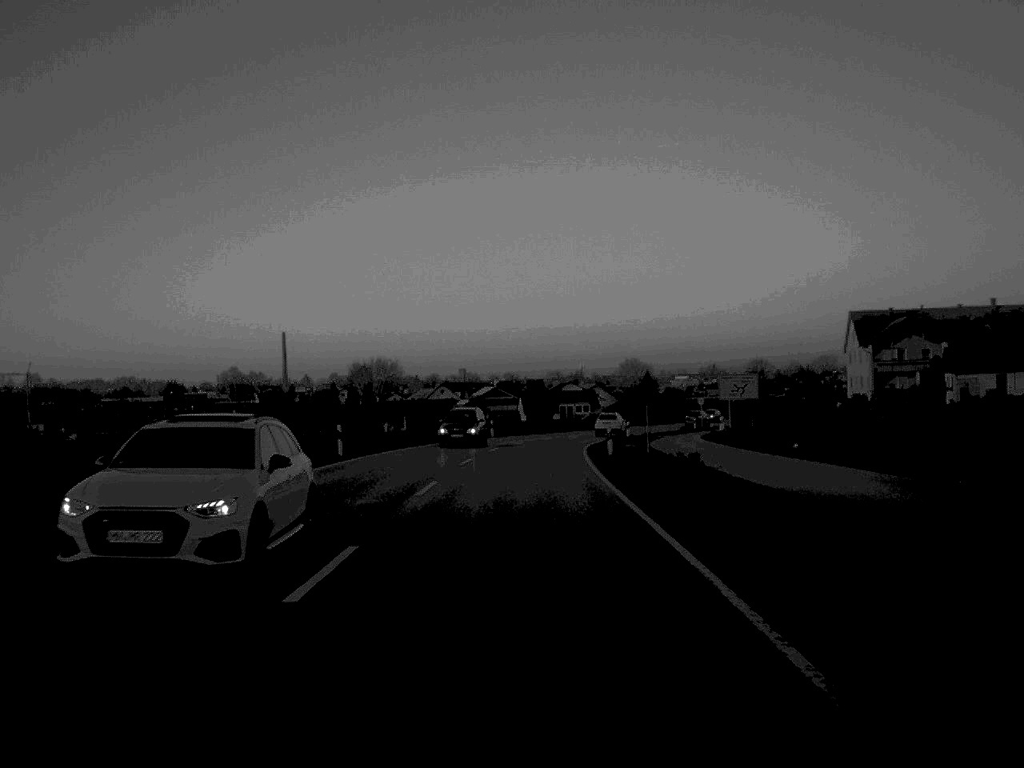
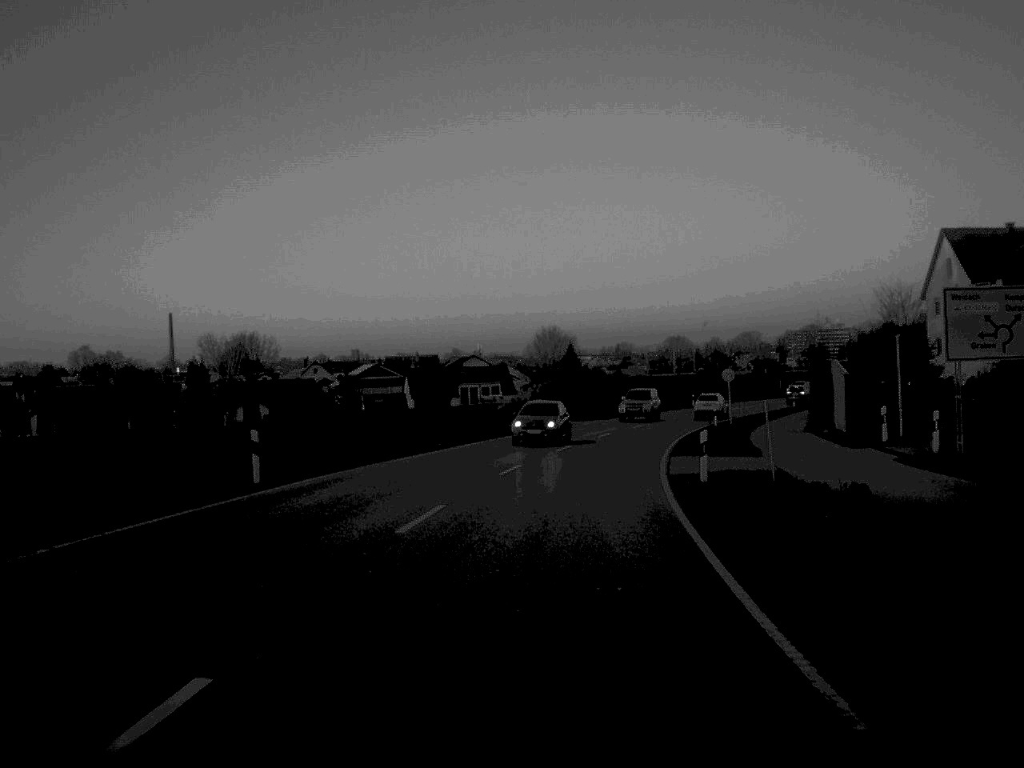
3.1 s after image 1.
(+1.0, +54.3) m; +5°
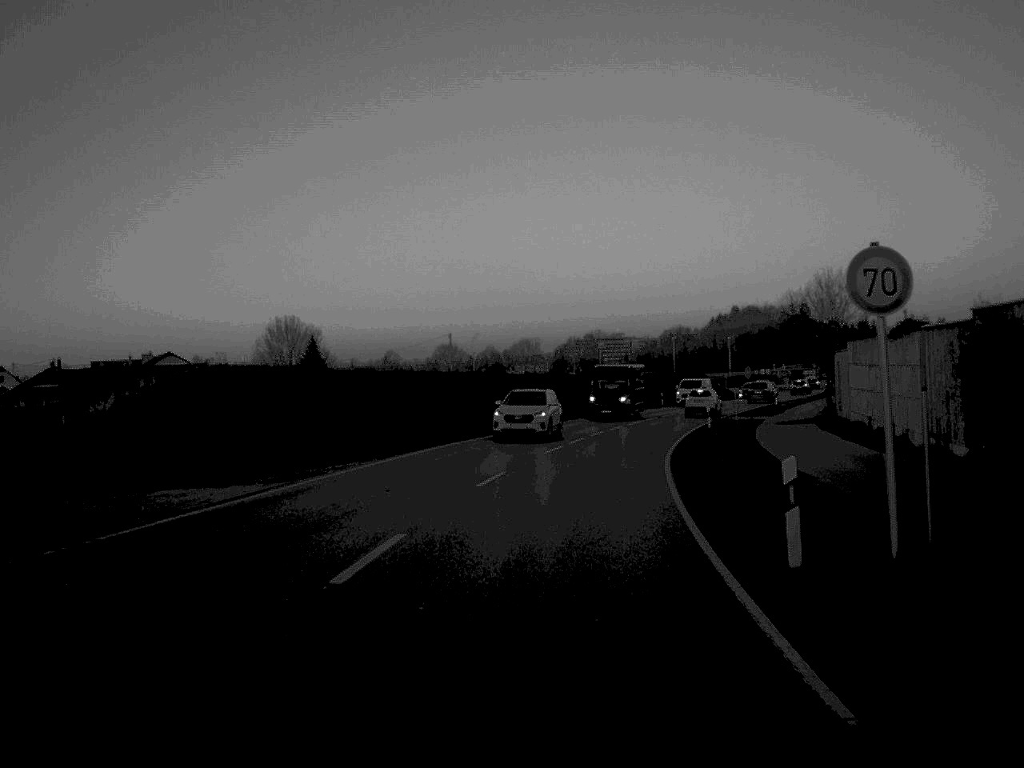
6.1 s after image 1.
(+4.6, +51.5) m; +10°
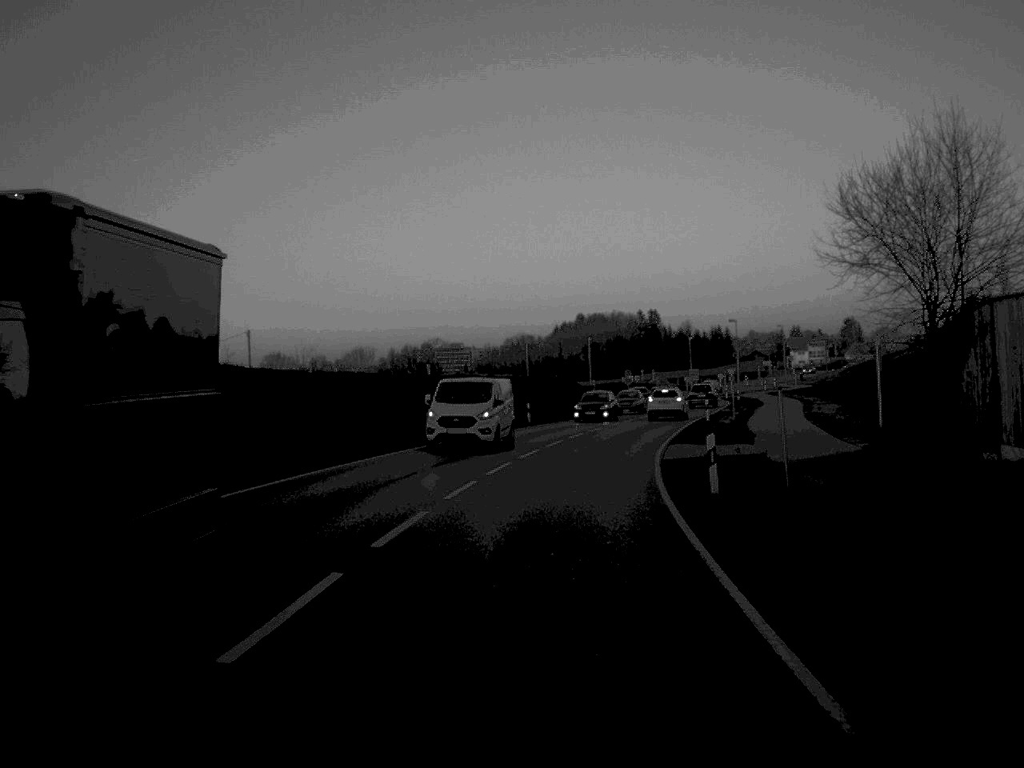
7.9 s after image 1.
(+2.0, +32.9) m; +7°
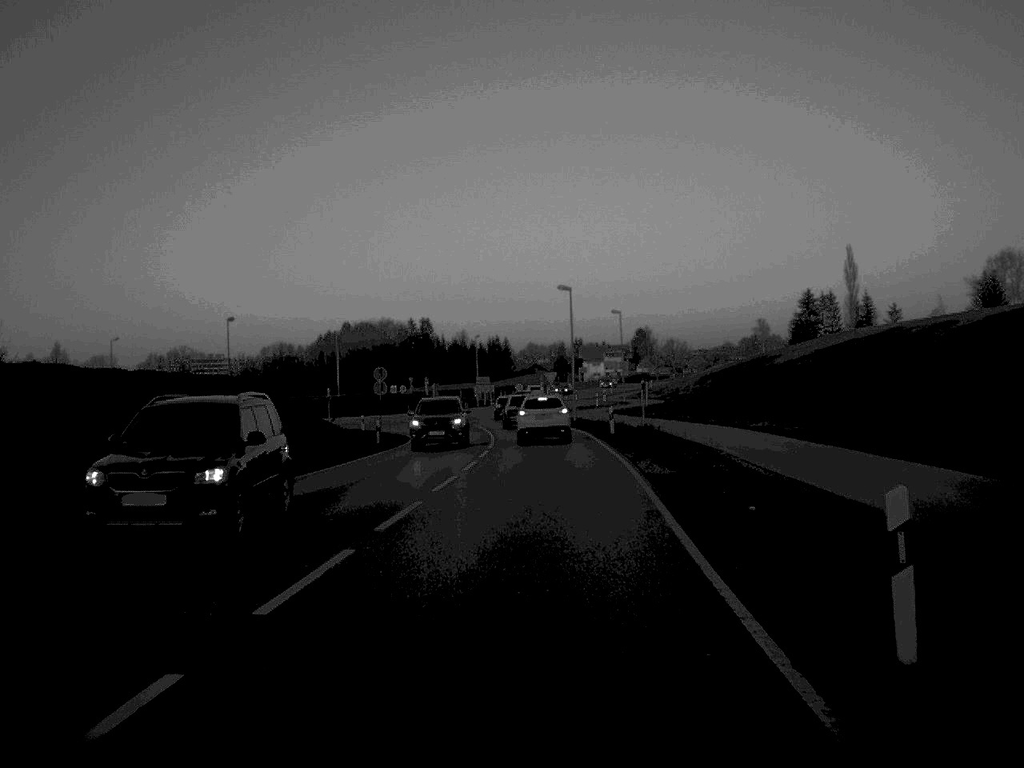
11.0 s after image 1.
(+4.6, +51.3) m; +10°
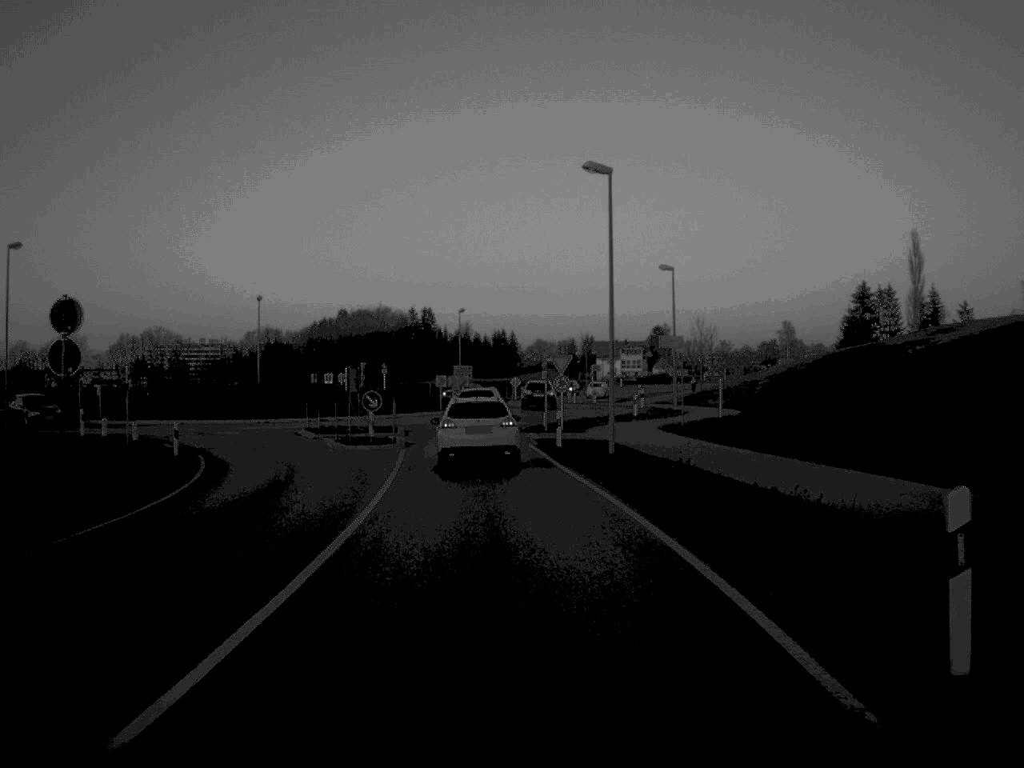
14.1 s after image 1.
(+0.6, +38.3) m; -1°
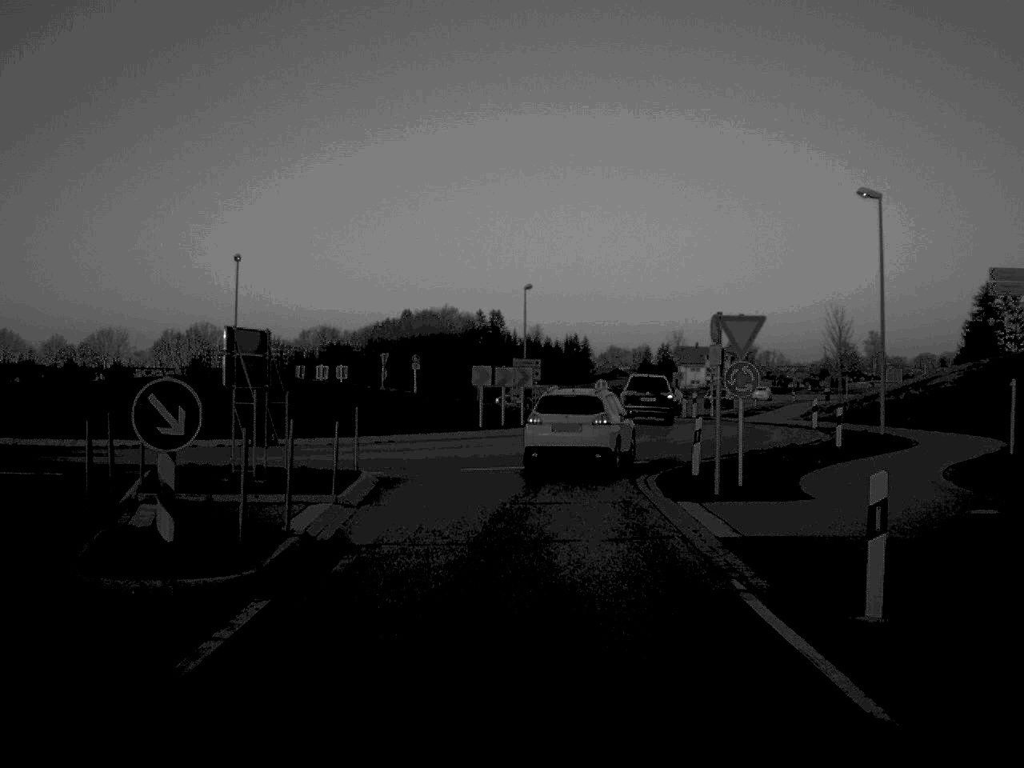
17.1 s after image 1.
(-0.9, +27.6) m; -3°
